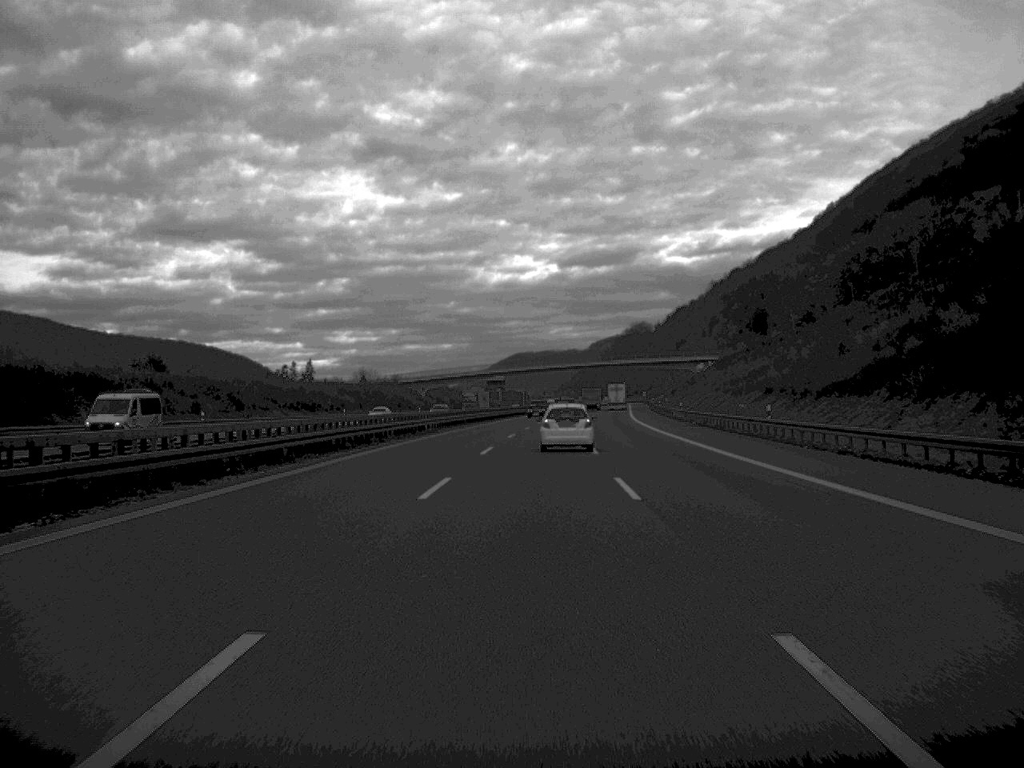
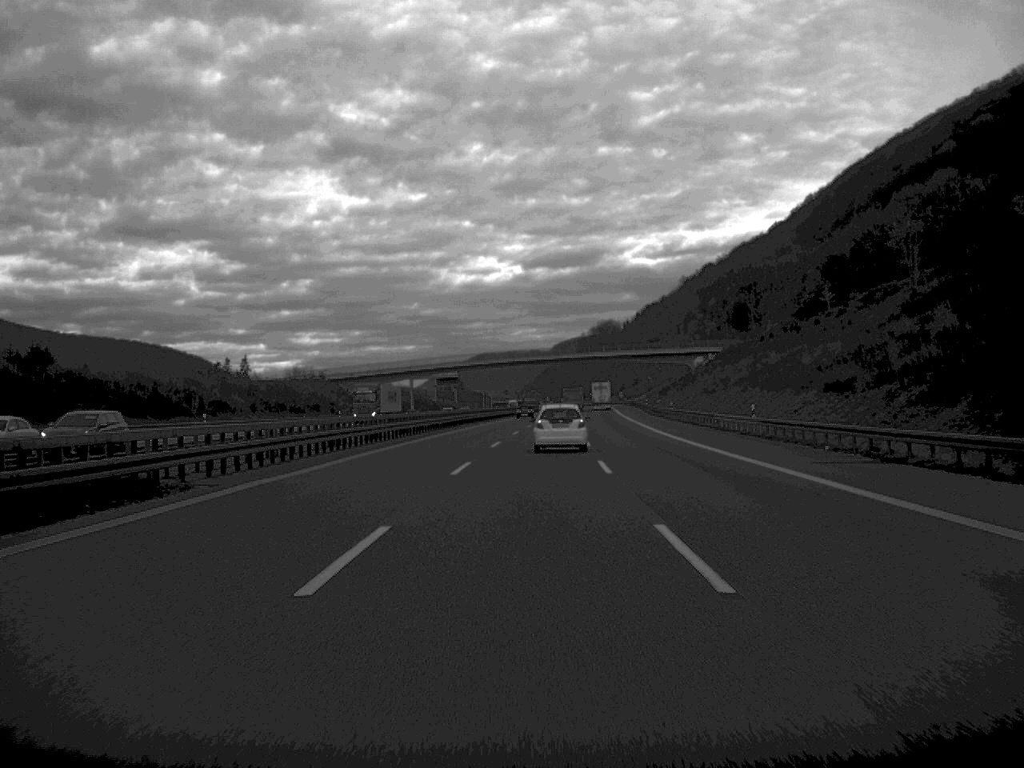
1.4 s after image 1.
(+0.7, +47.1) m; +2°
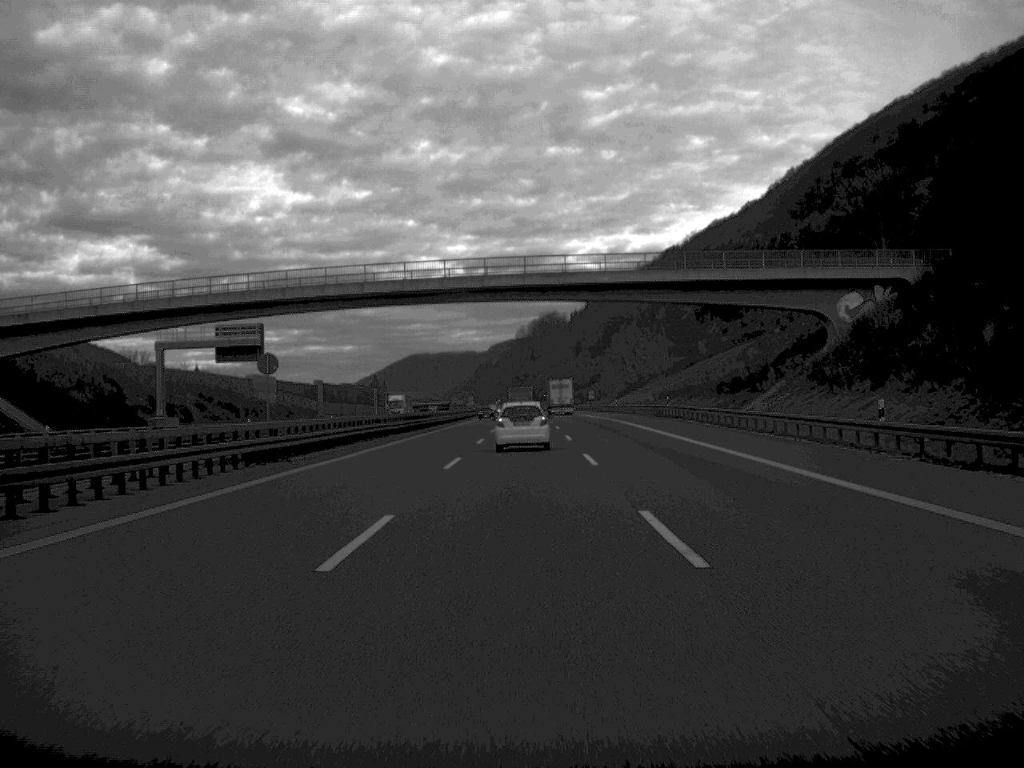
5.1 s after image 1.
(+3.9, +124.3) m; +3°
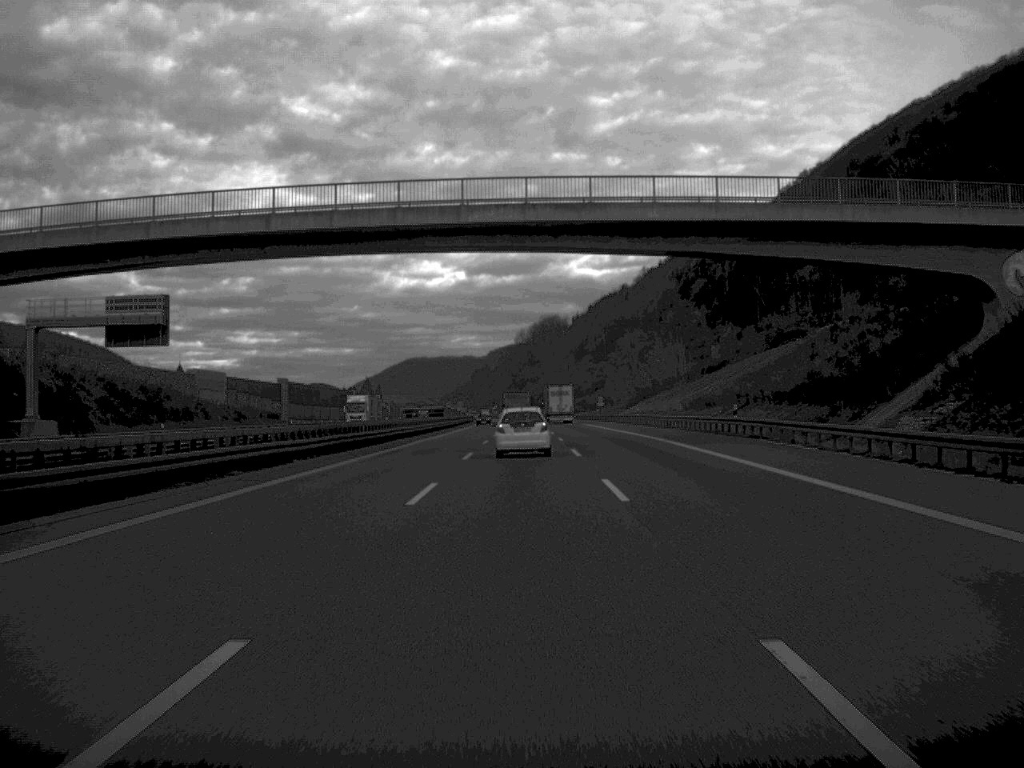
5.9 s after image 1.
(0.0, +27.2) m; 0°
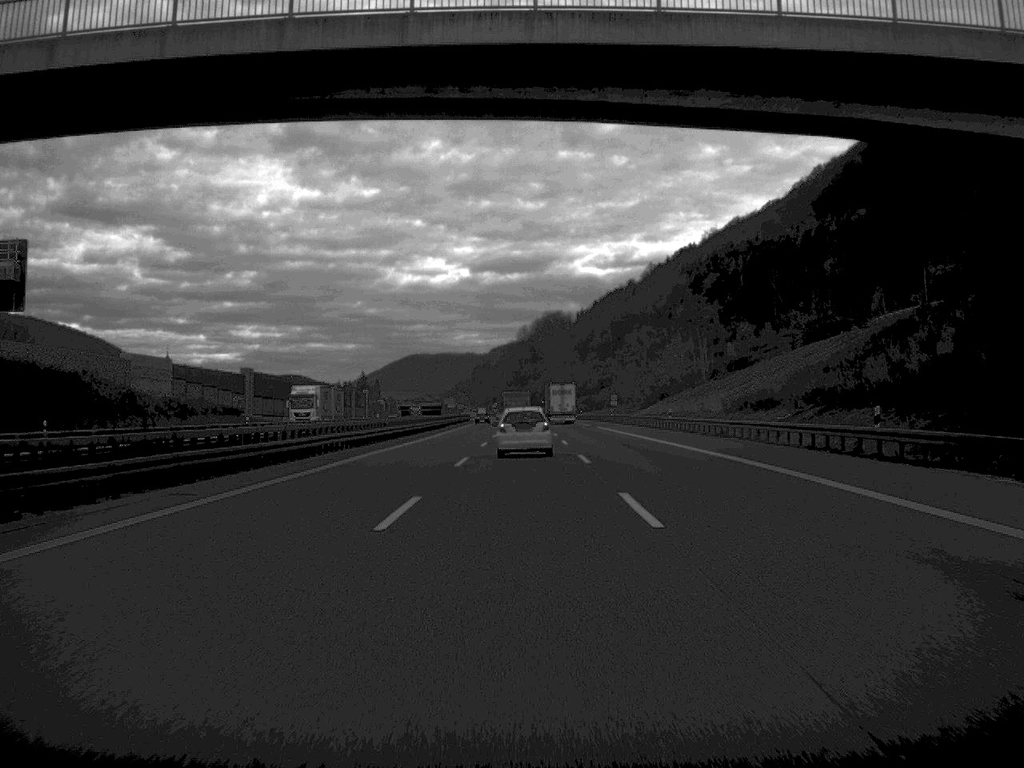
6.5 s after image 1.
(0.0, +22.7) m; 0°
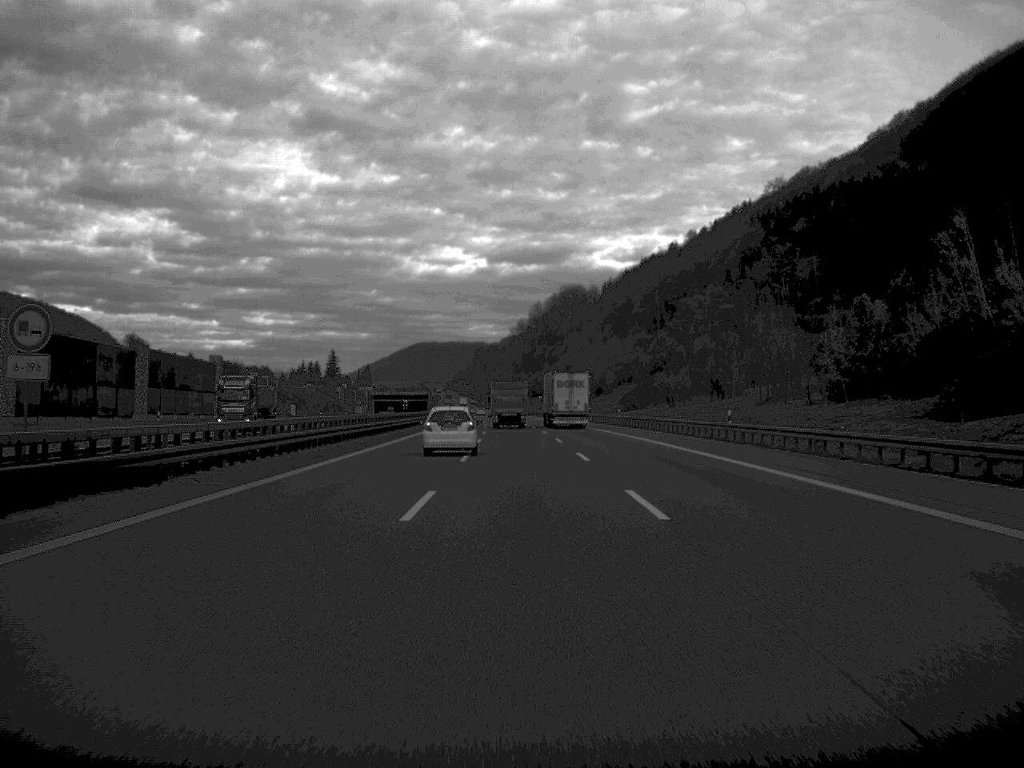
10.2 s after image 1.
(-0.6, +125.4) m; -1°
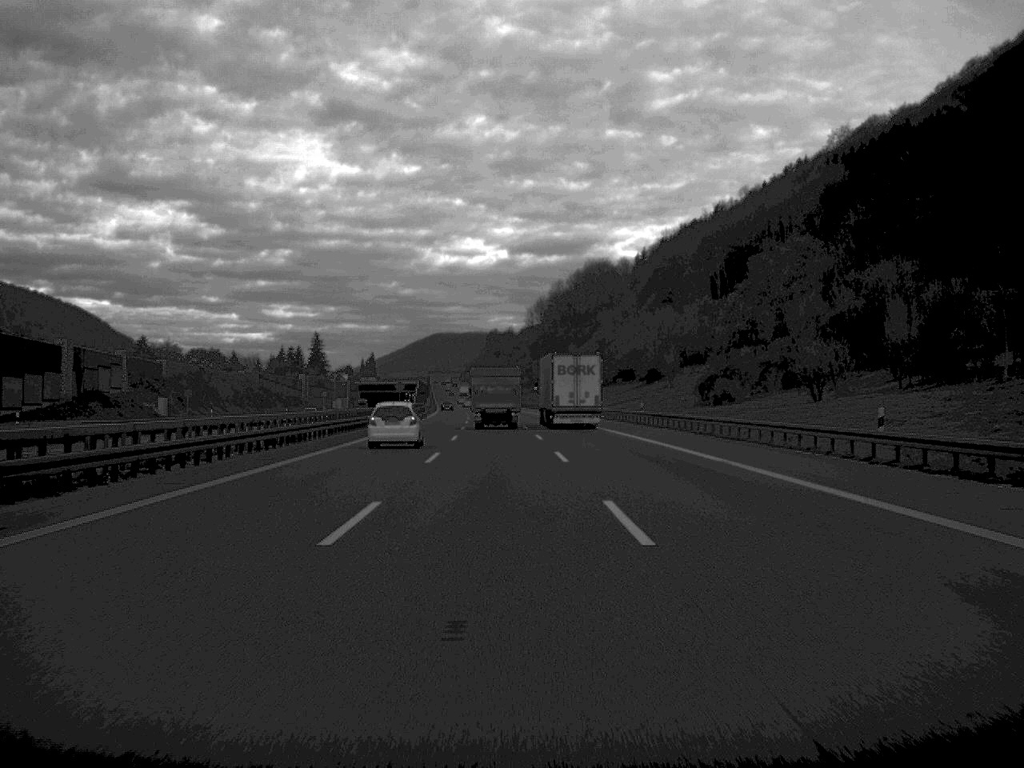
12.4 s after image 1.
(-0.4, +75.4) m; -1°
